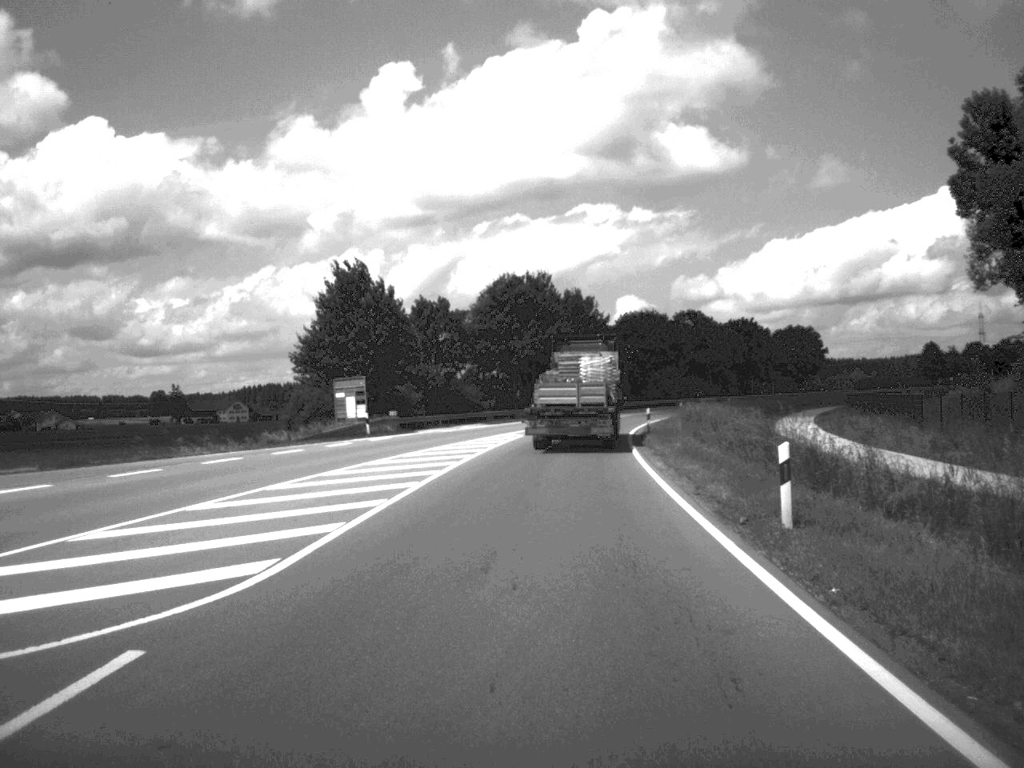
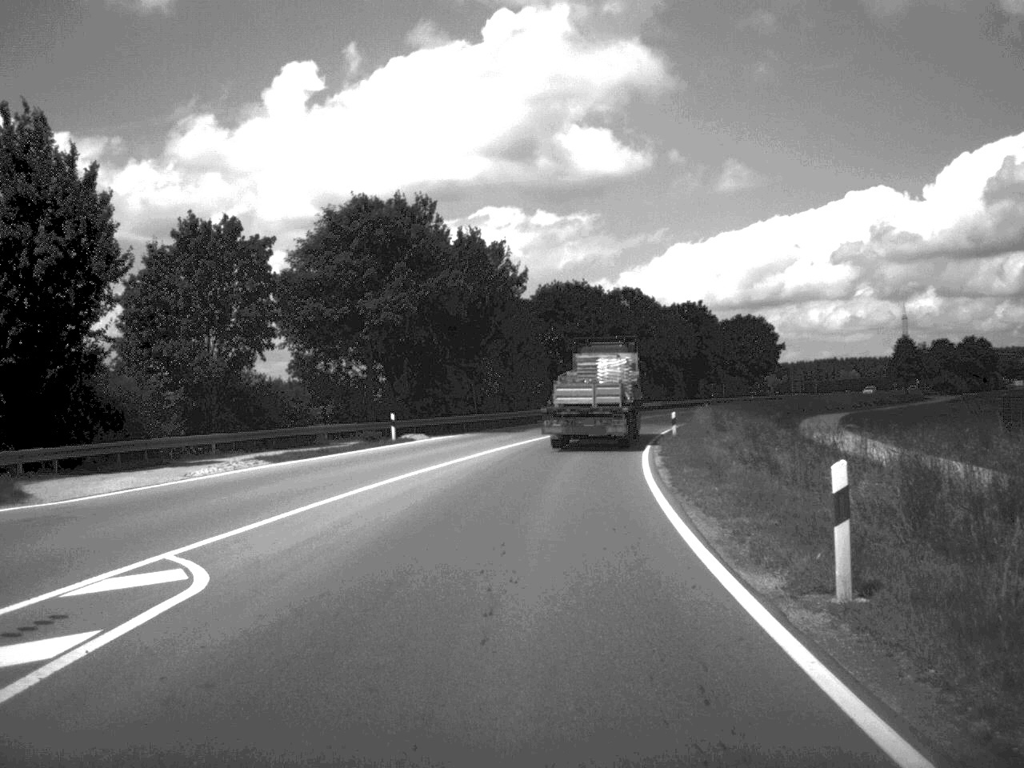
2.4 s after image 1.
(+1.6, +41.0) m; +4°
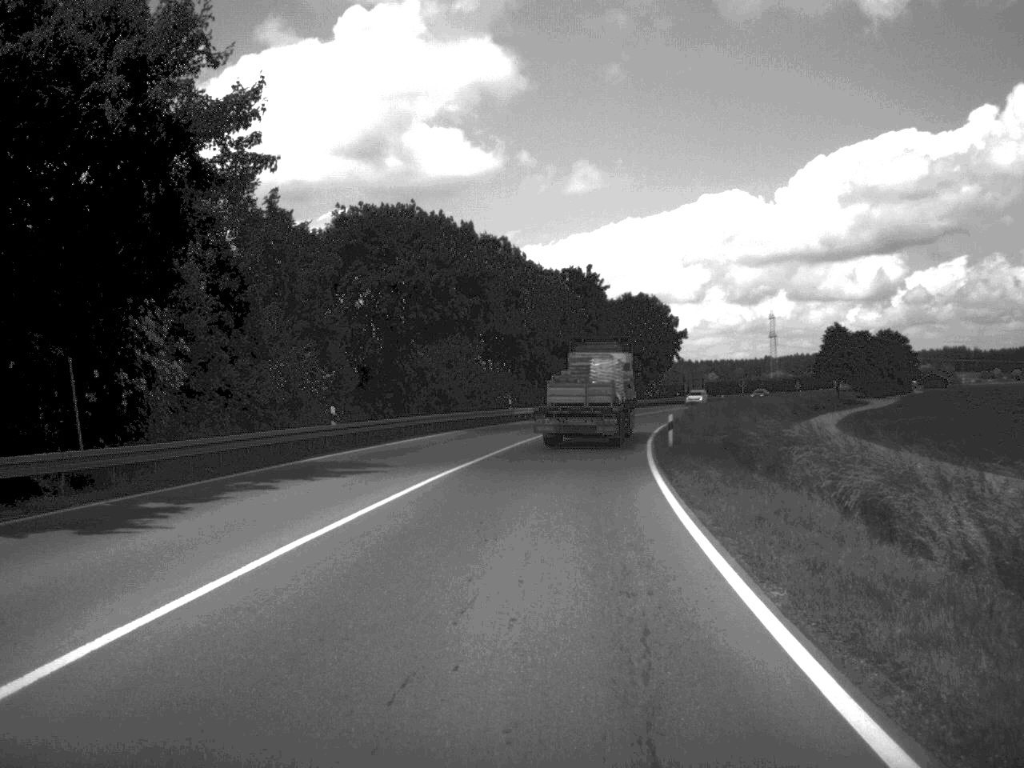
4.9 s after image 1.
(+2.5, +43.0) m; +6°
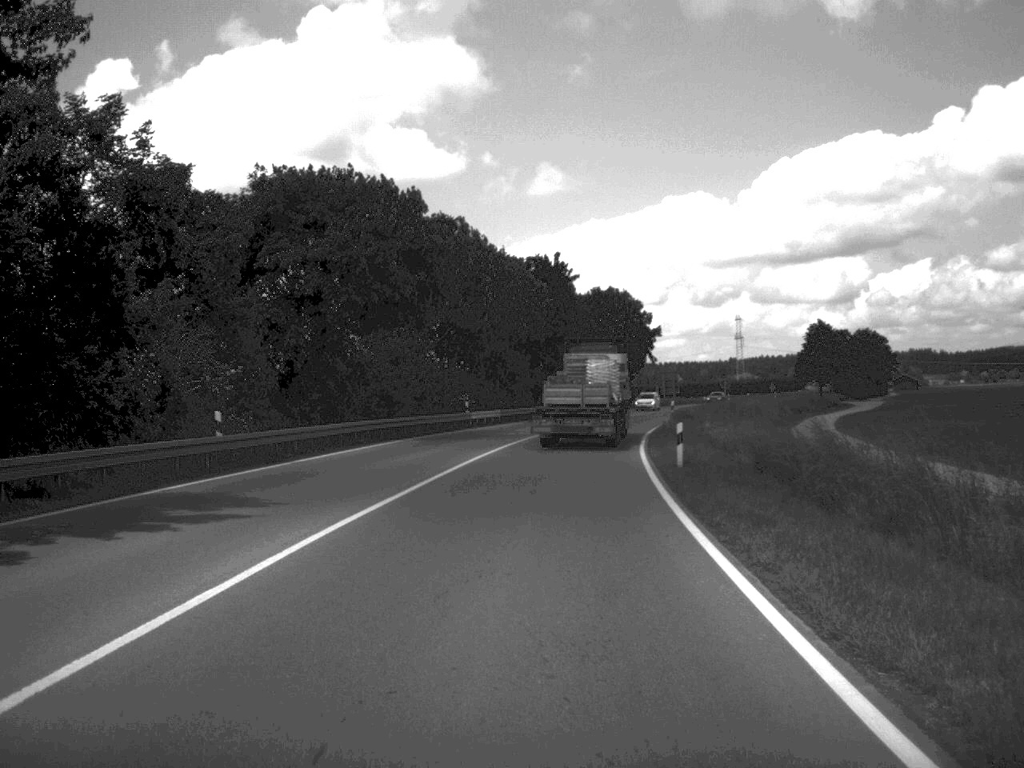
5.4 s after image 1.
(+0.1, +10.3) m; +2°
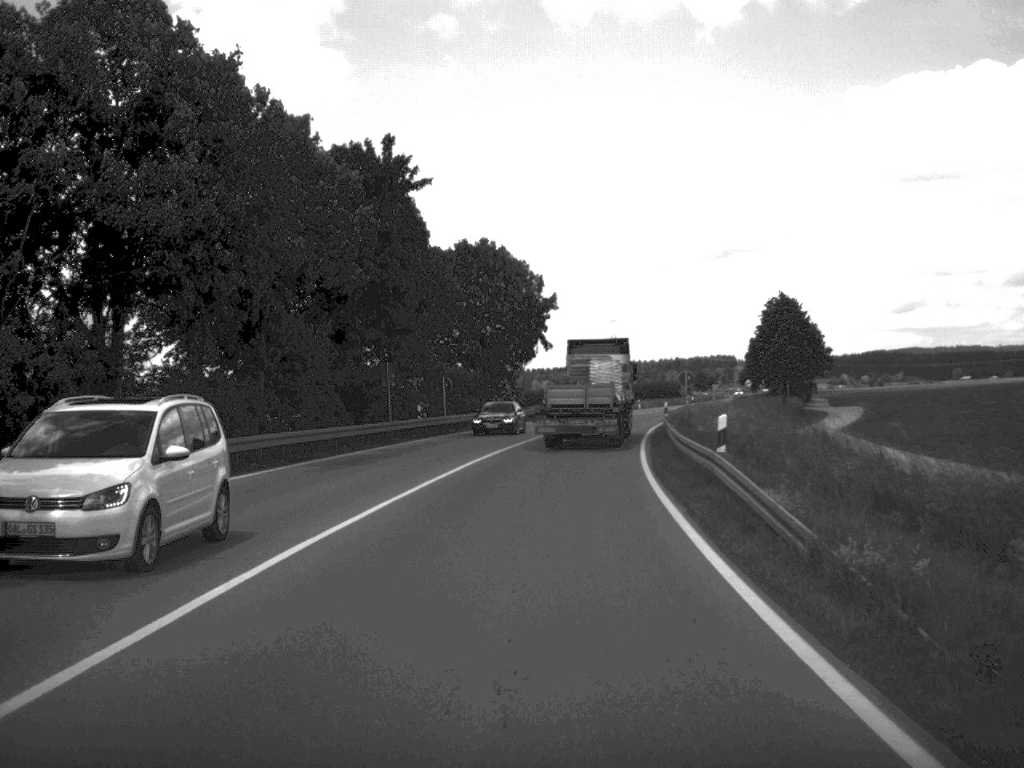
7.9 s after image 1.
(+2.2, +44.4) m; +6°
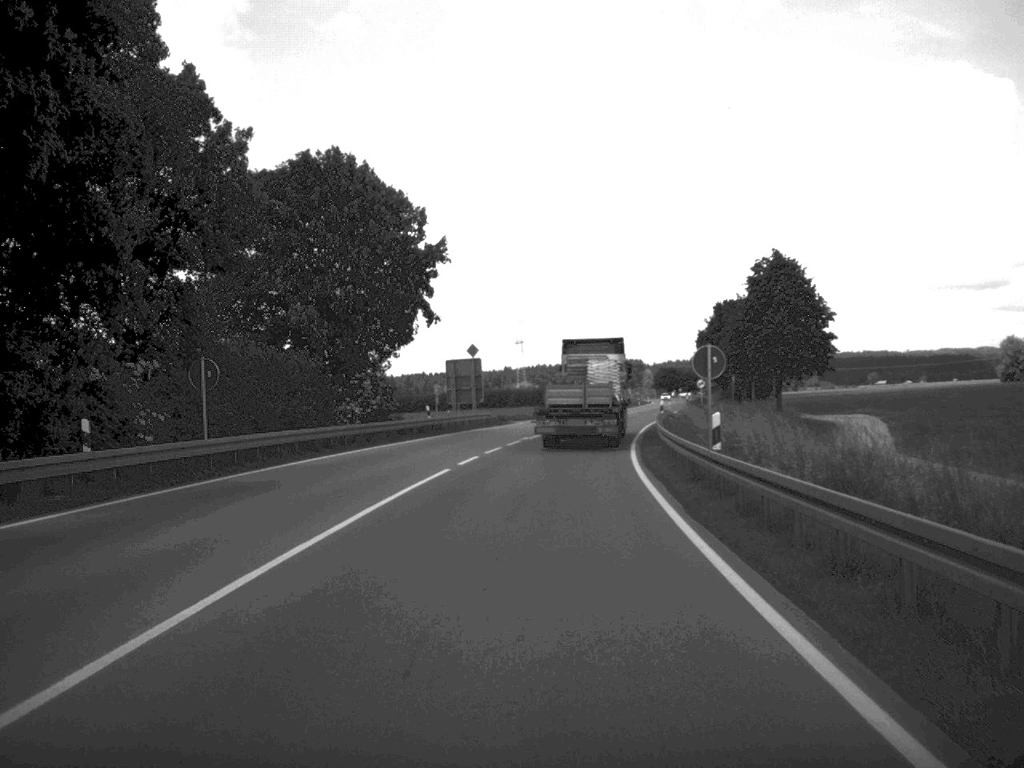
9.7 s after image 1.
(+1.2, +32.0) m; +4°
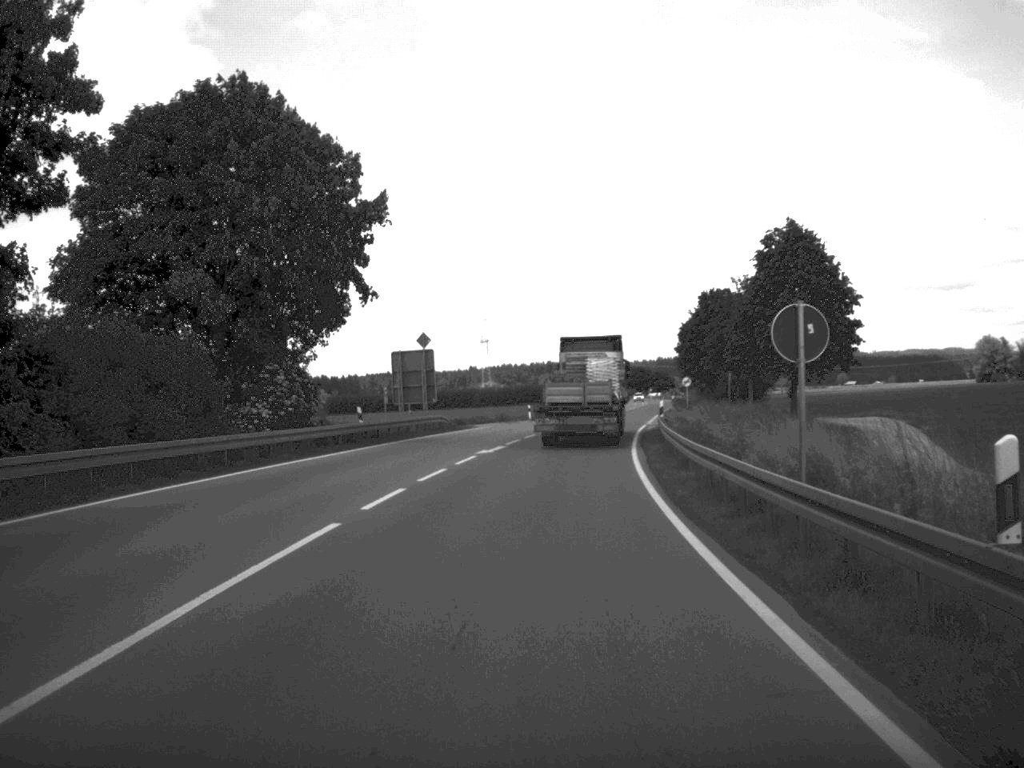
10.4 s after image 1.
(+0.2, +12.6) m; +1°
